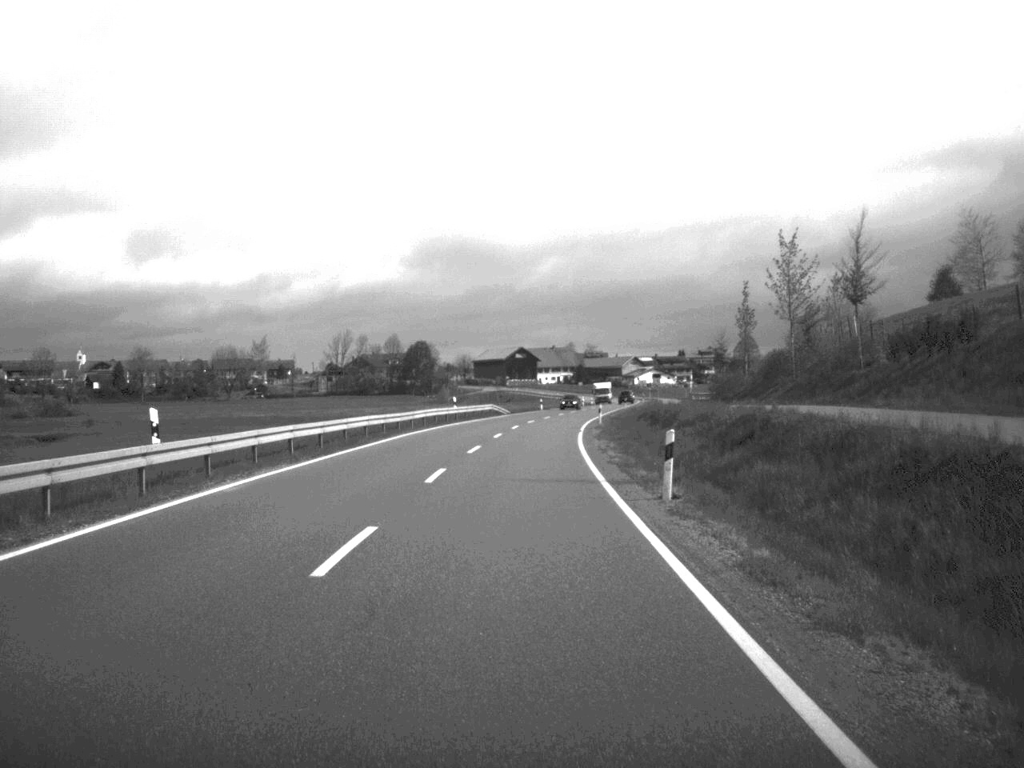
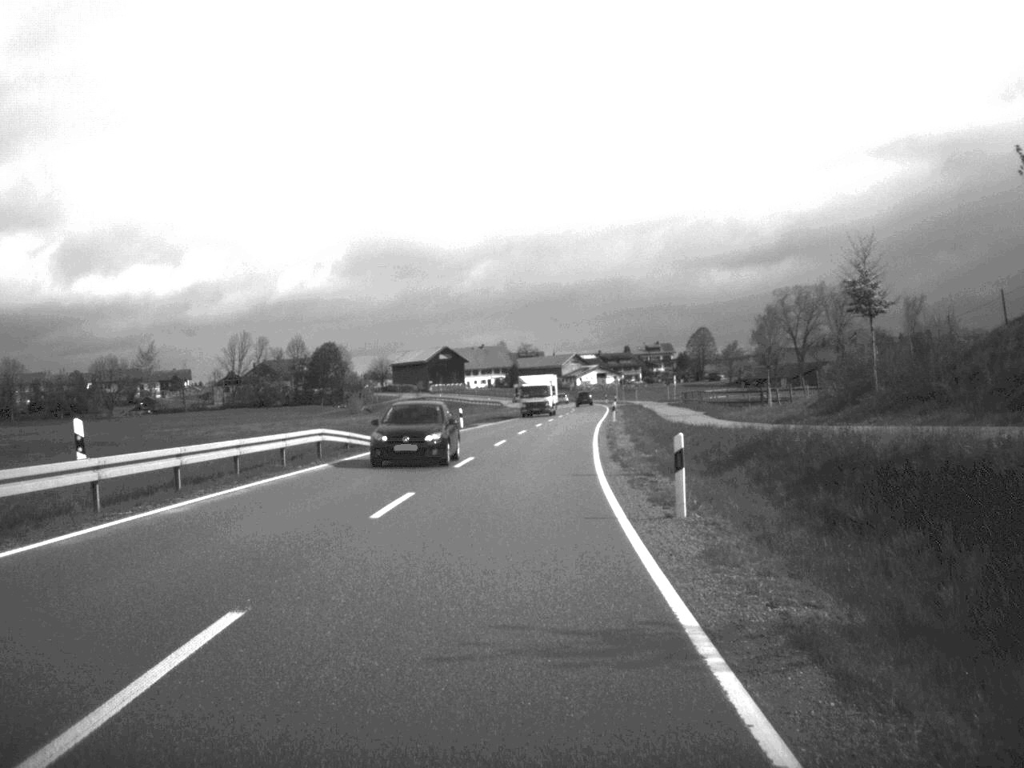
(+1.1, +52.7) m; +3°
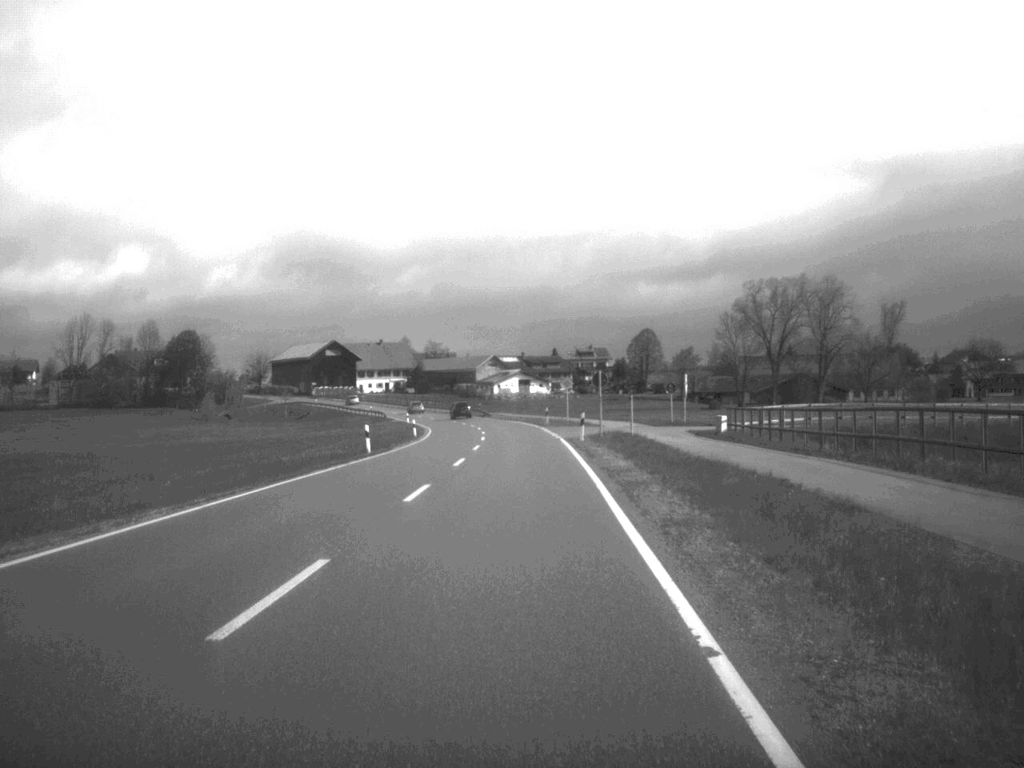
(+2.6, +66.2) m; +3°
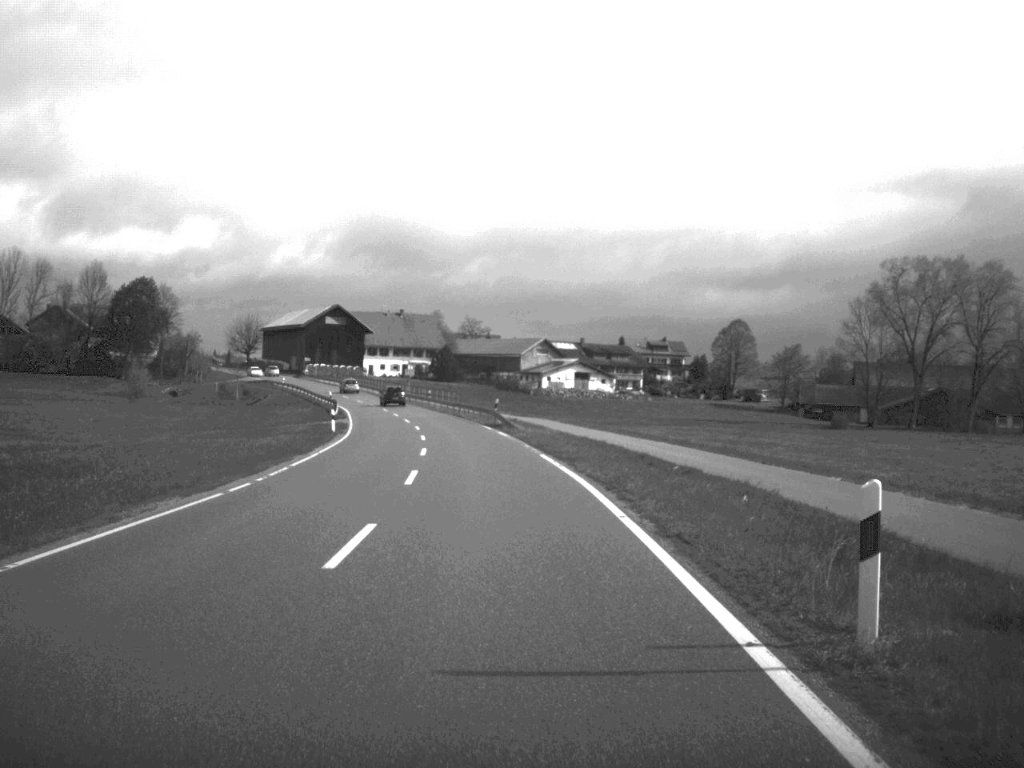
(-0.6, +67.0) m; -3°
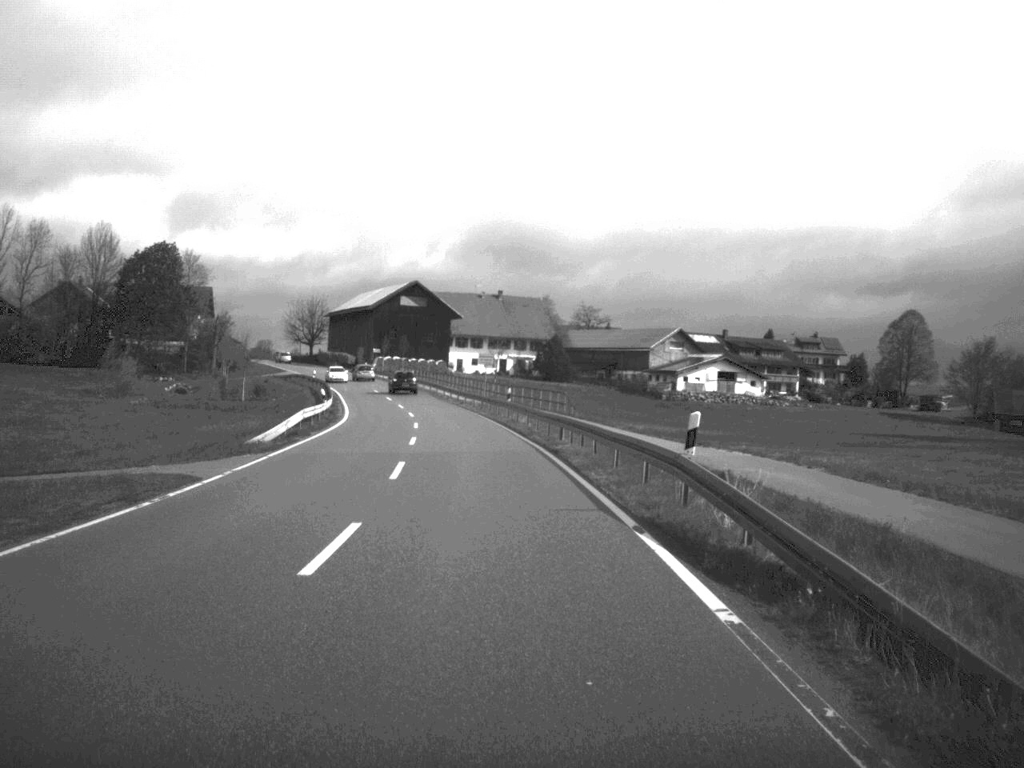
(-2.1, +48.1) m; -5°
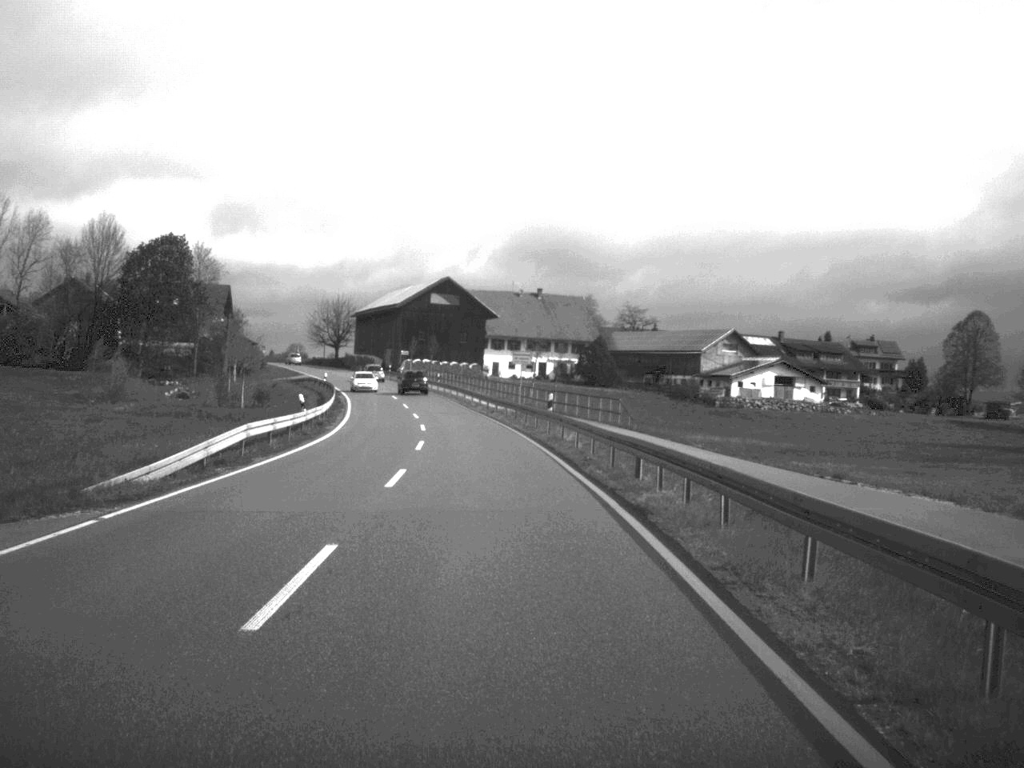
(-0.2, +13.9) m; -2°
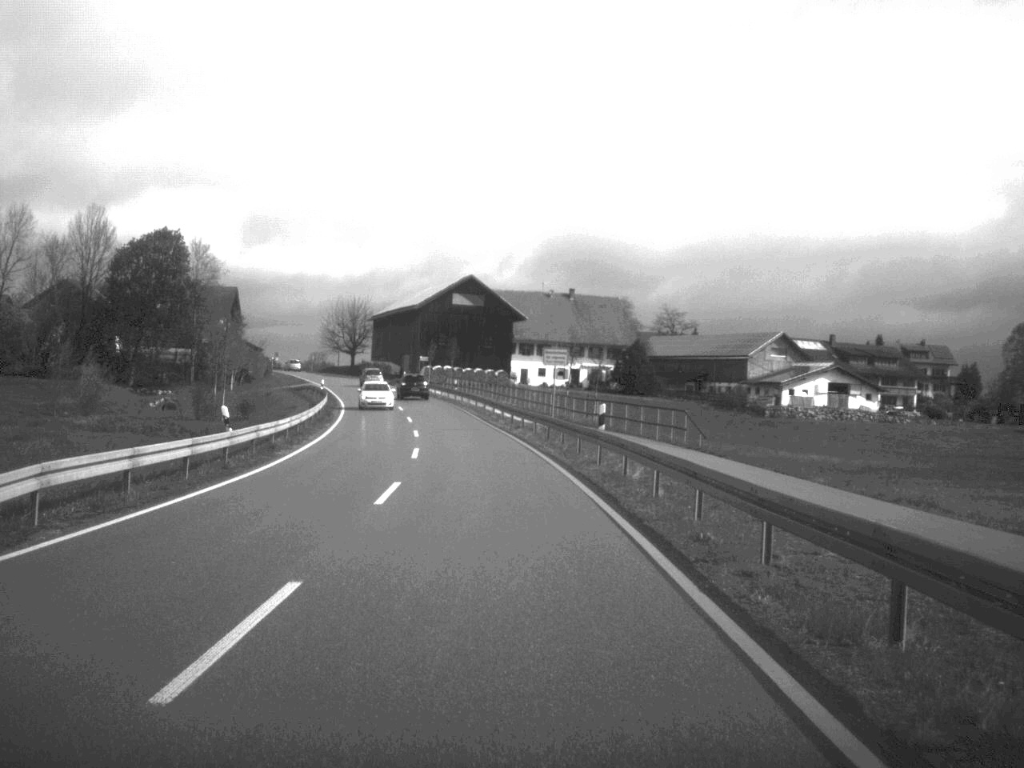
(-0.2, +14.0) m; -1°
